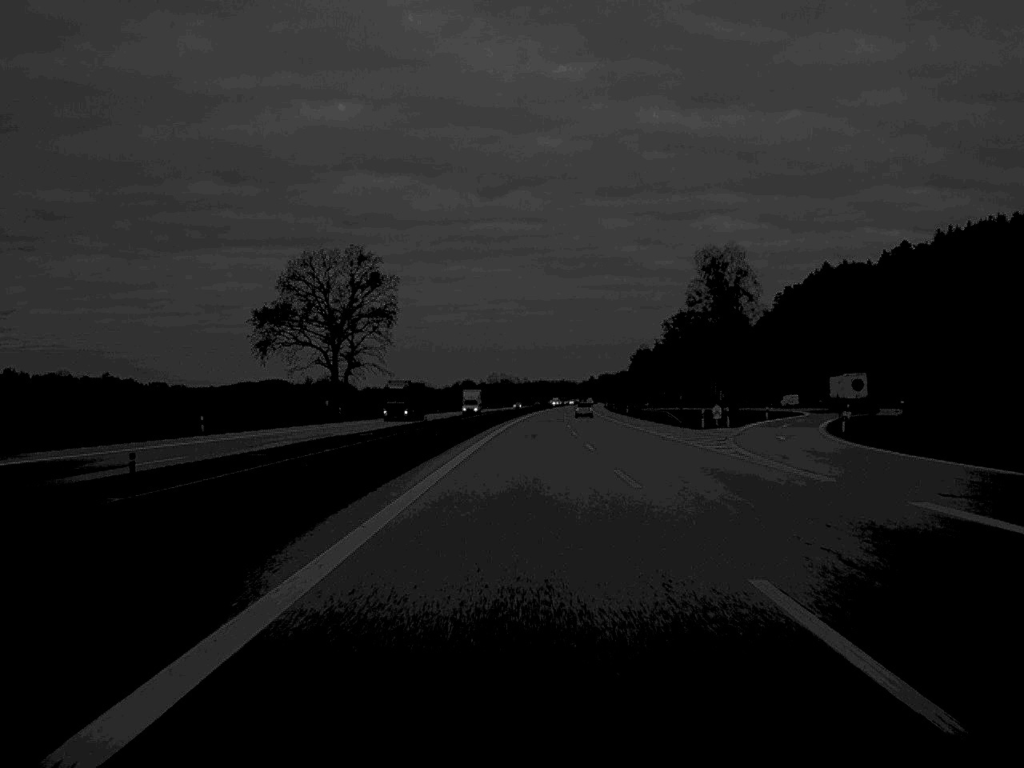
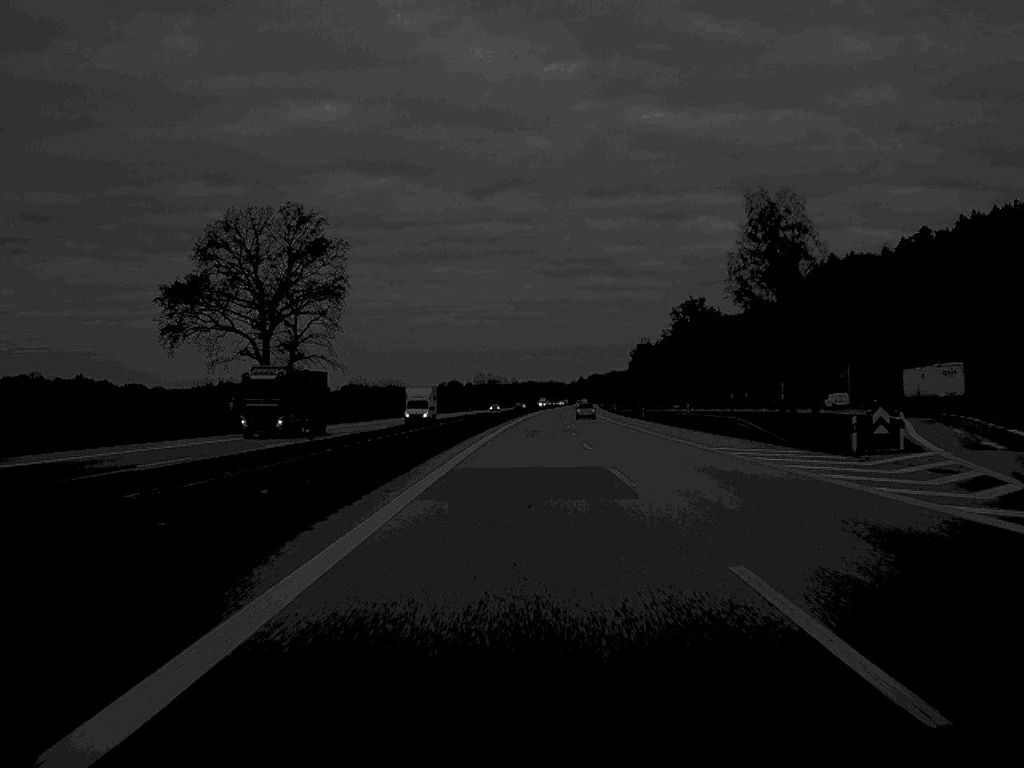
(+0.1, +34.8) m; +1°
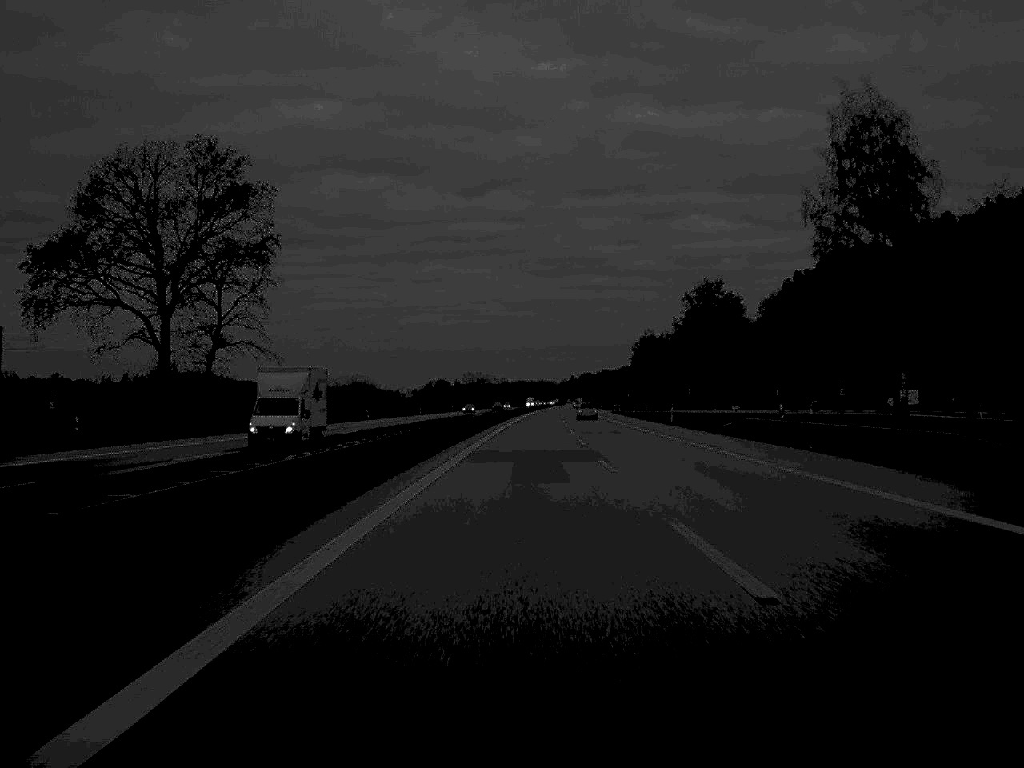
(+0.1, +31.8) m; 0°
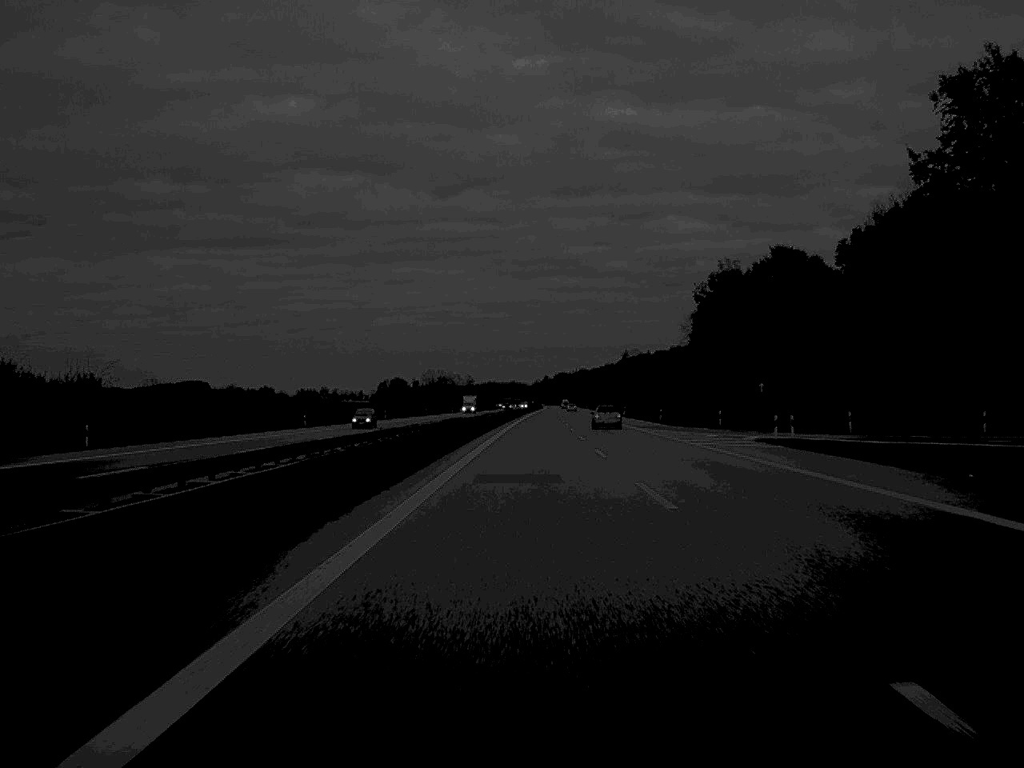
(+1.6, +134.6) m; +1°
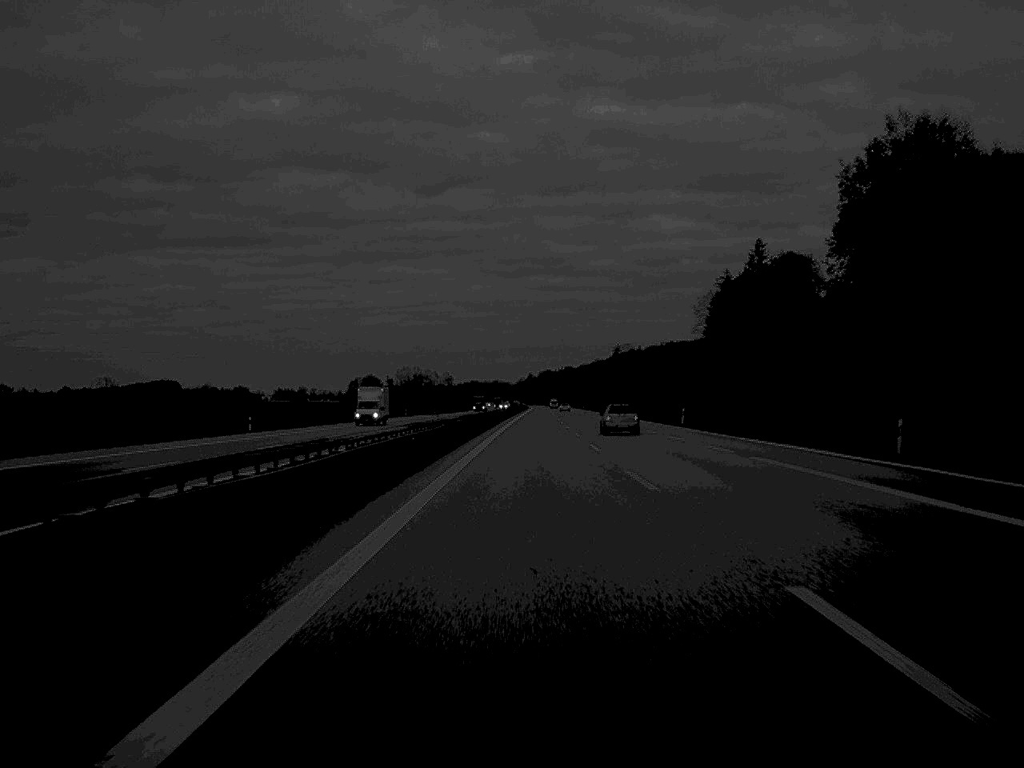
(+0.4, +68.1) m; +1°
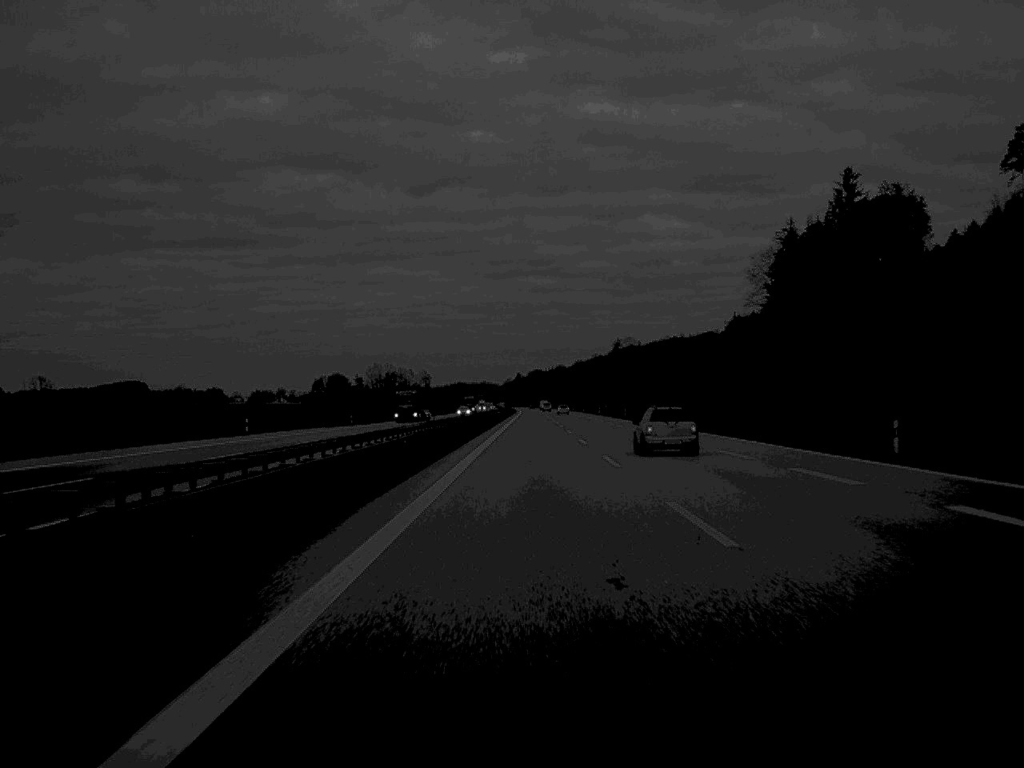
(+0.5, +98.3) m; 0°
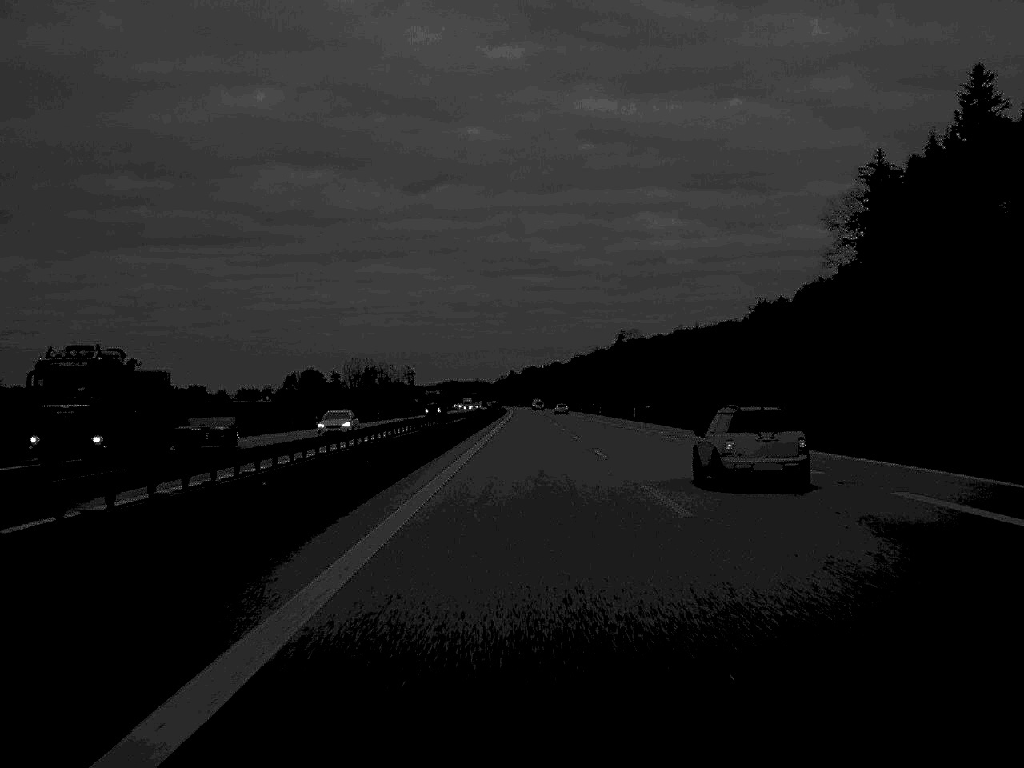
(+0.2, +68.1) m; 0°
